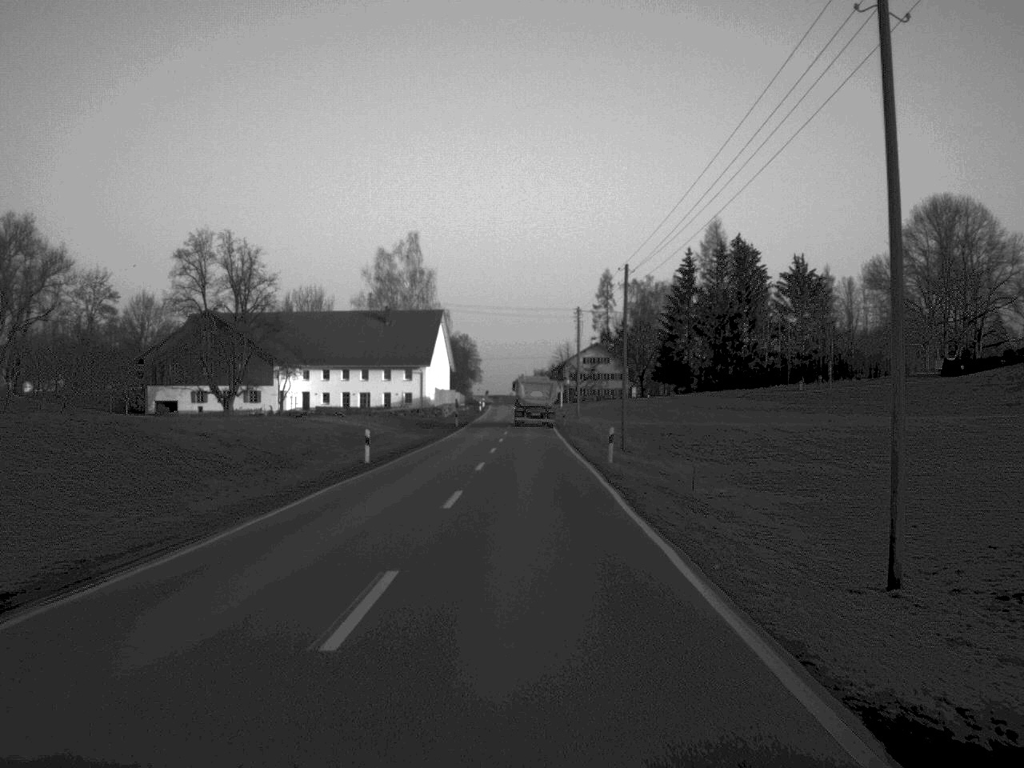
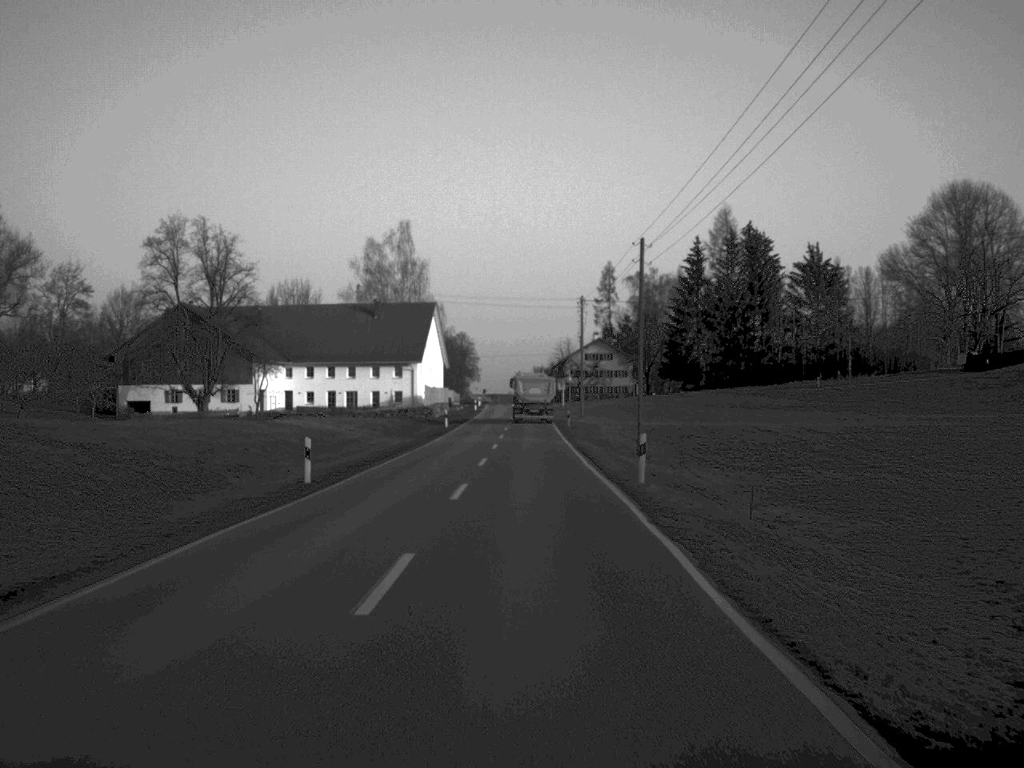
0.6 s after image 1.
(0.0, +10.1) m; 0°
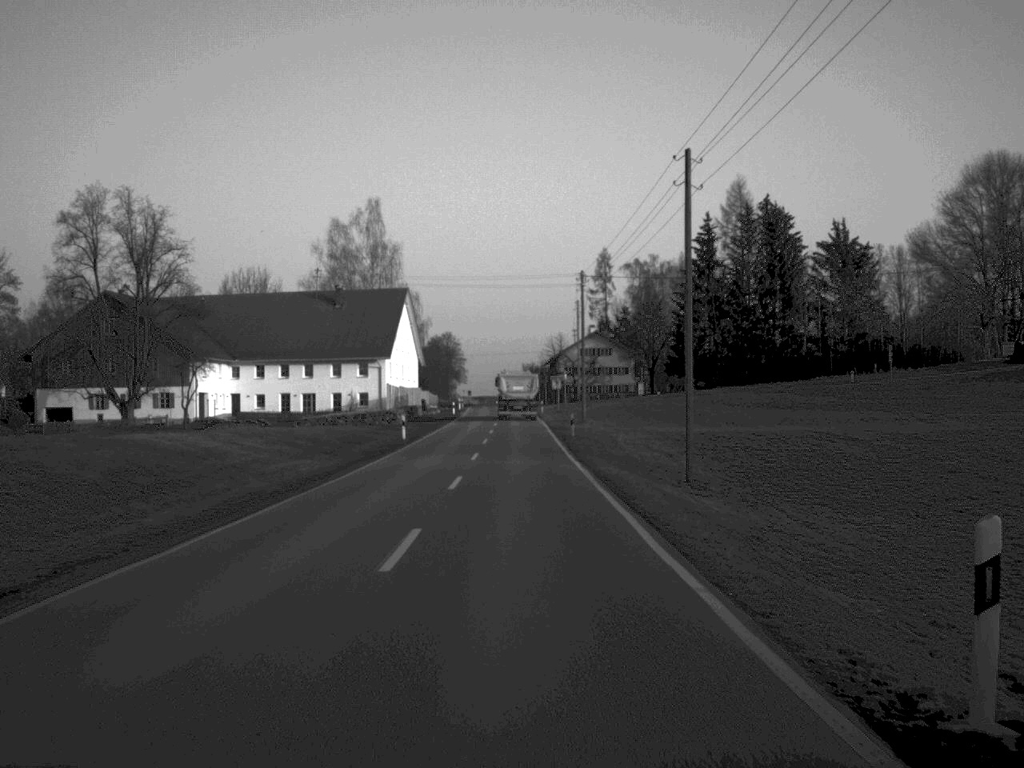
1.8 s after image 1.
(+0.1, +20.5) m; 0°
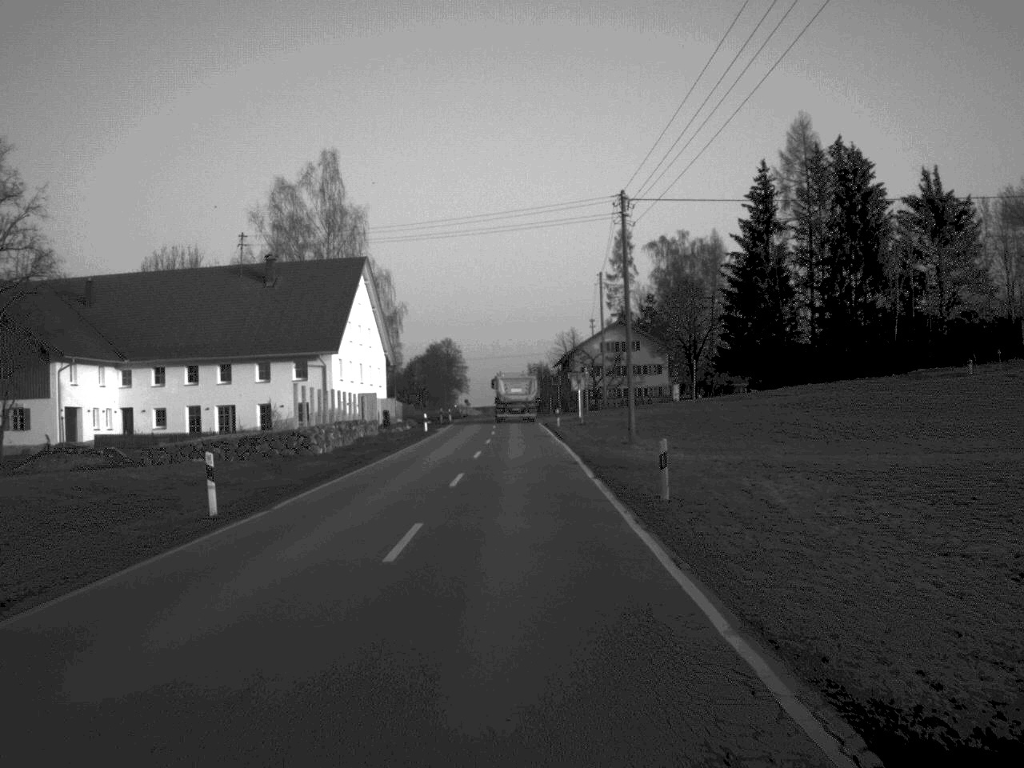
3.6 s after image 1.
(-0.1, +33.9) m; 0°
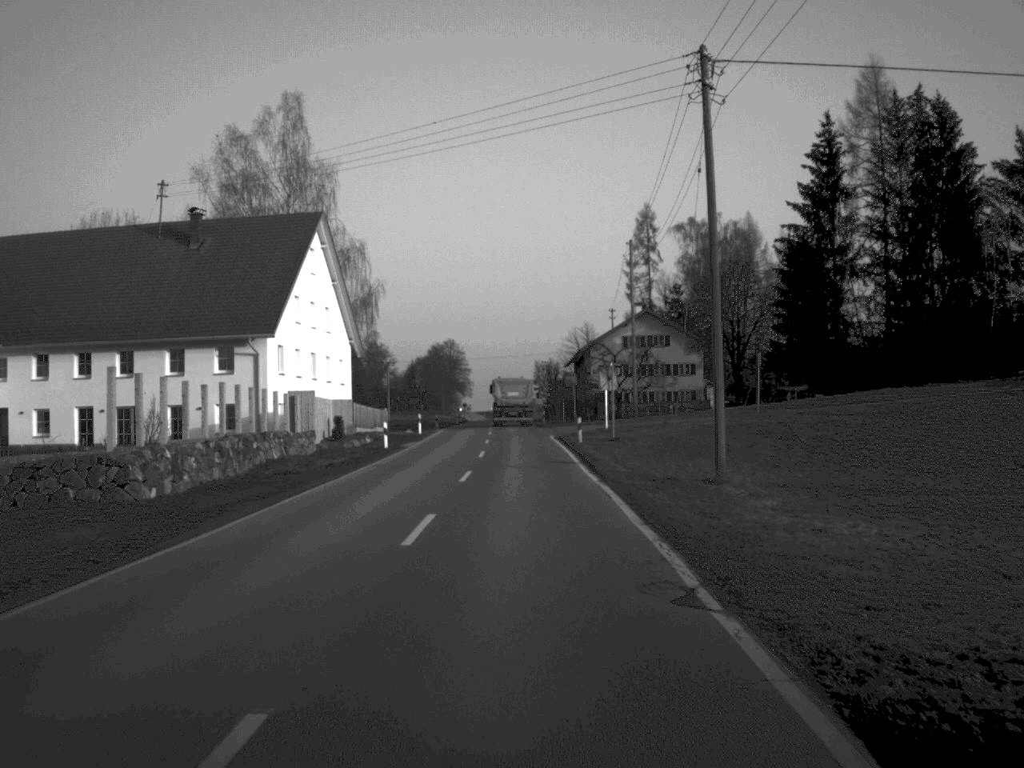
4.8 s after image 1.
(0.0, +21.8) m; 0°
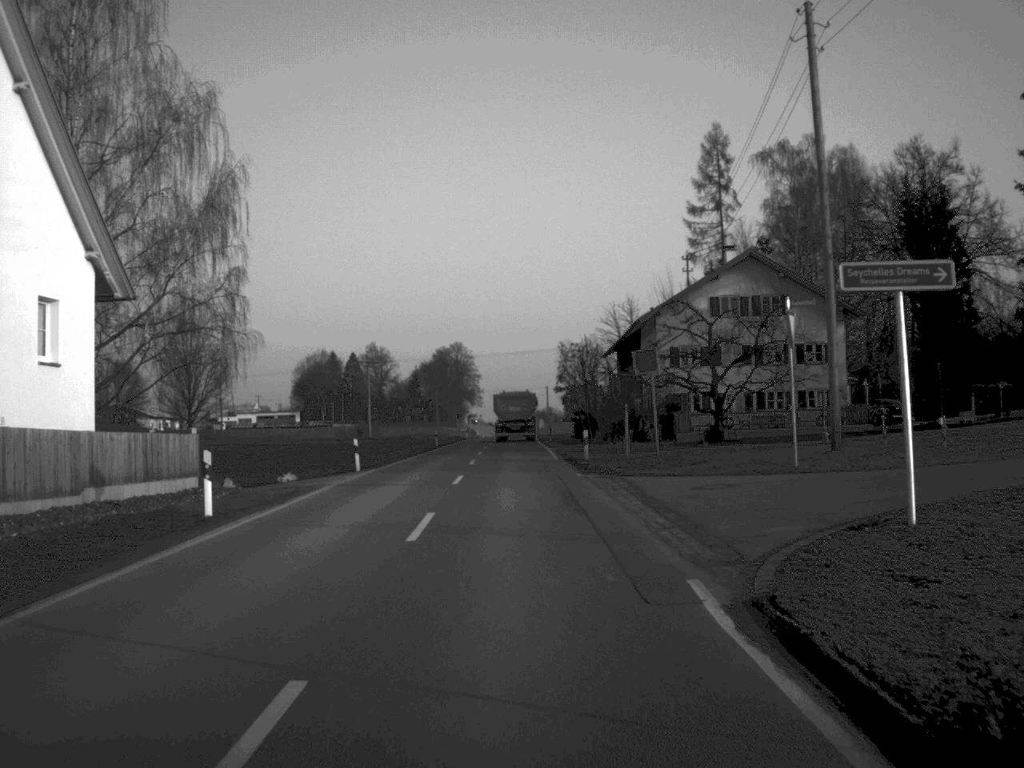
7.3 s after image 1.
(-0.2, +45.4) m; -1°
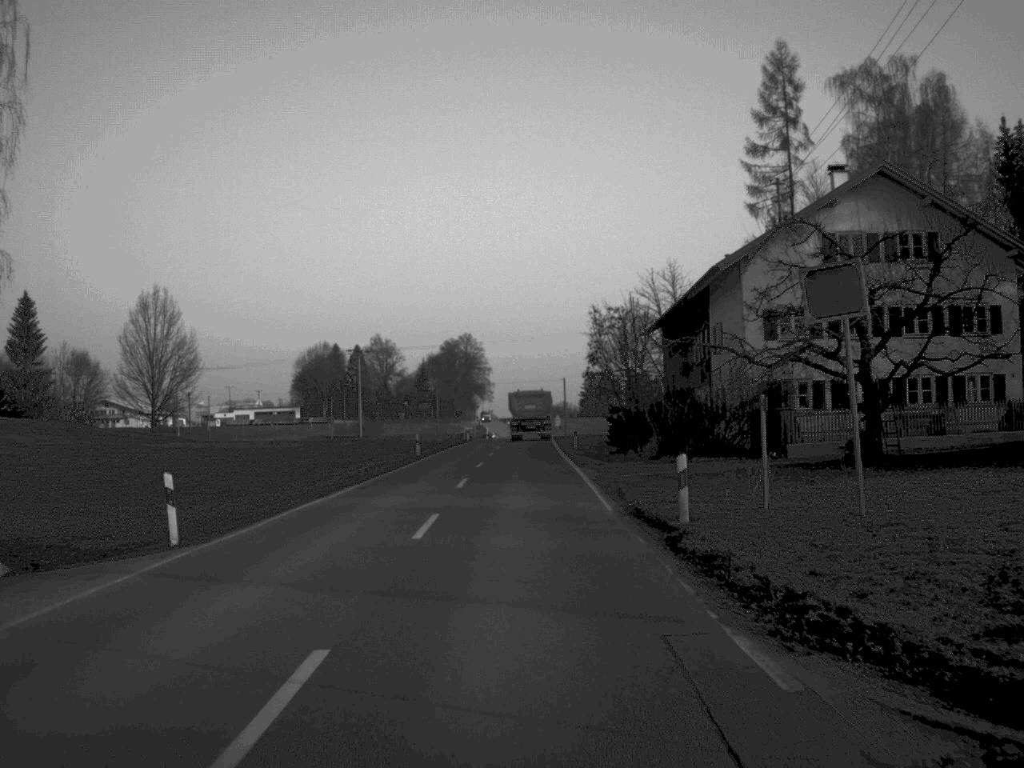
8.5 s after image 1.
(-0.1, +22.1) m; -1°
